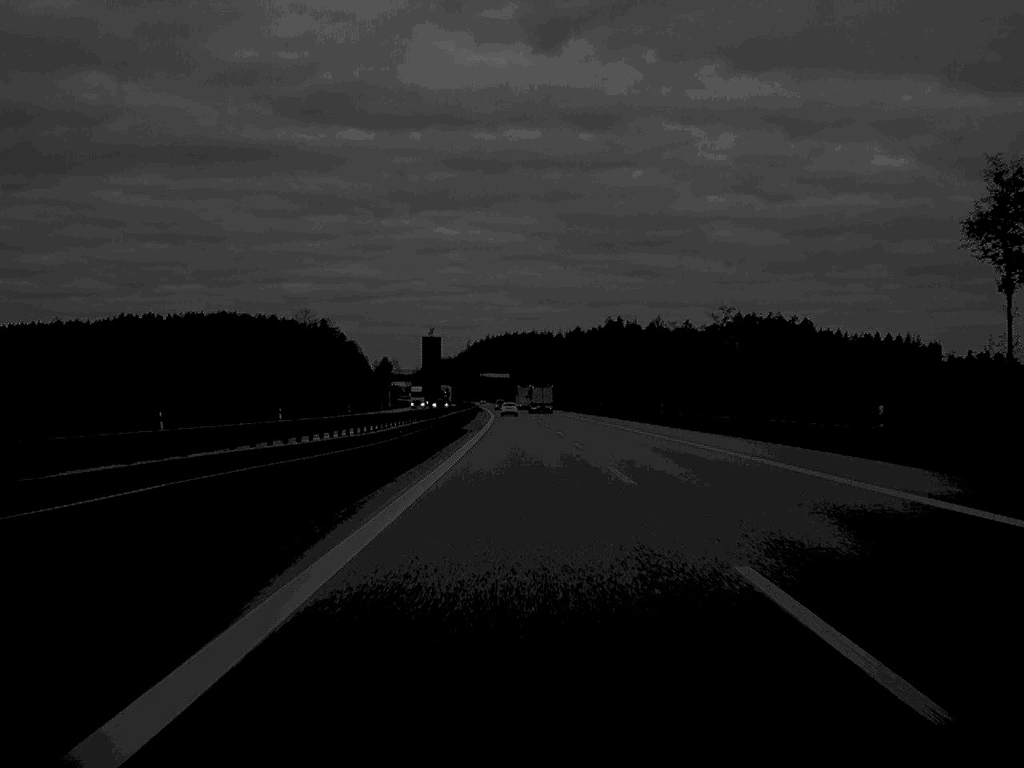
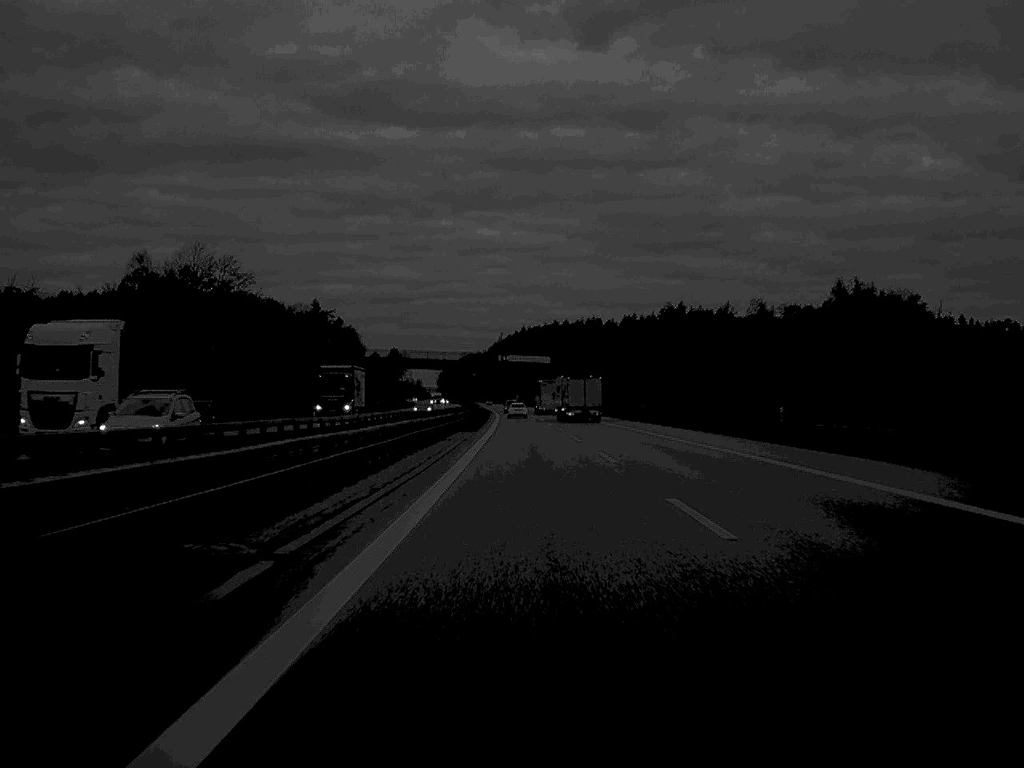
(-2.0, +134.5) m; -2°
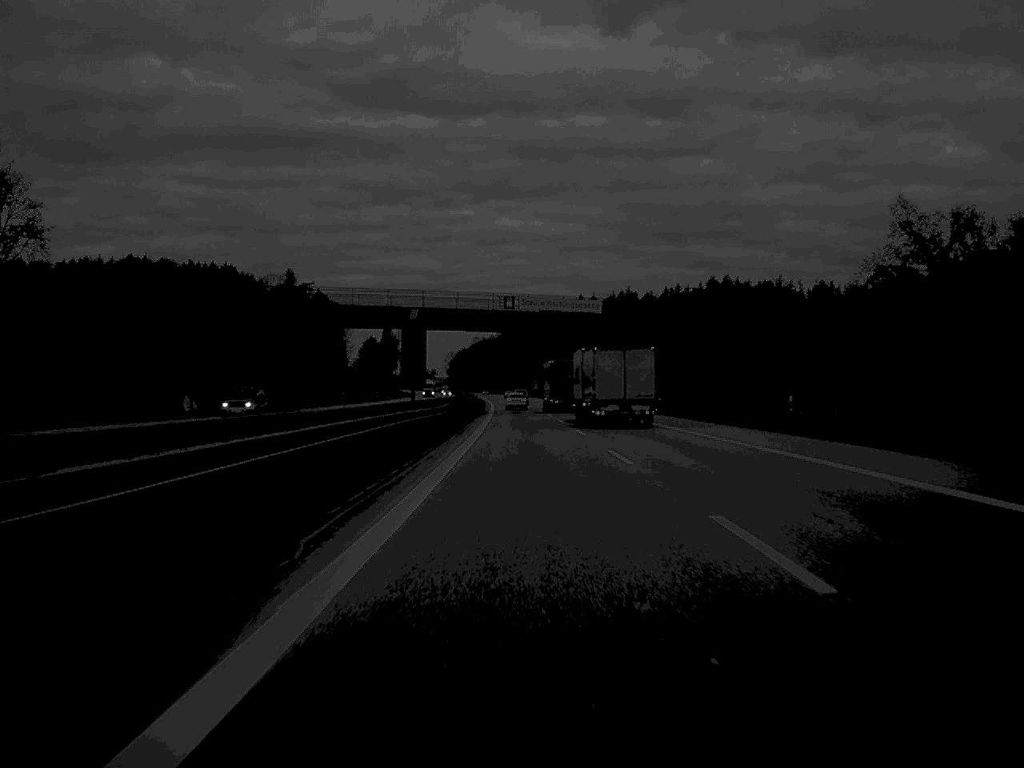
(-0.7, +94.3) m; -1°
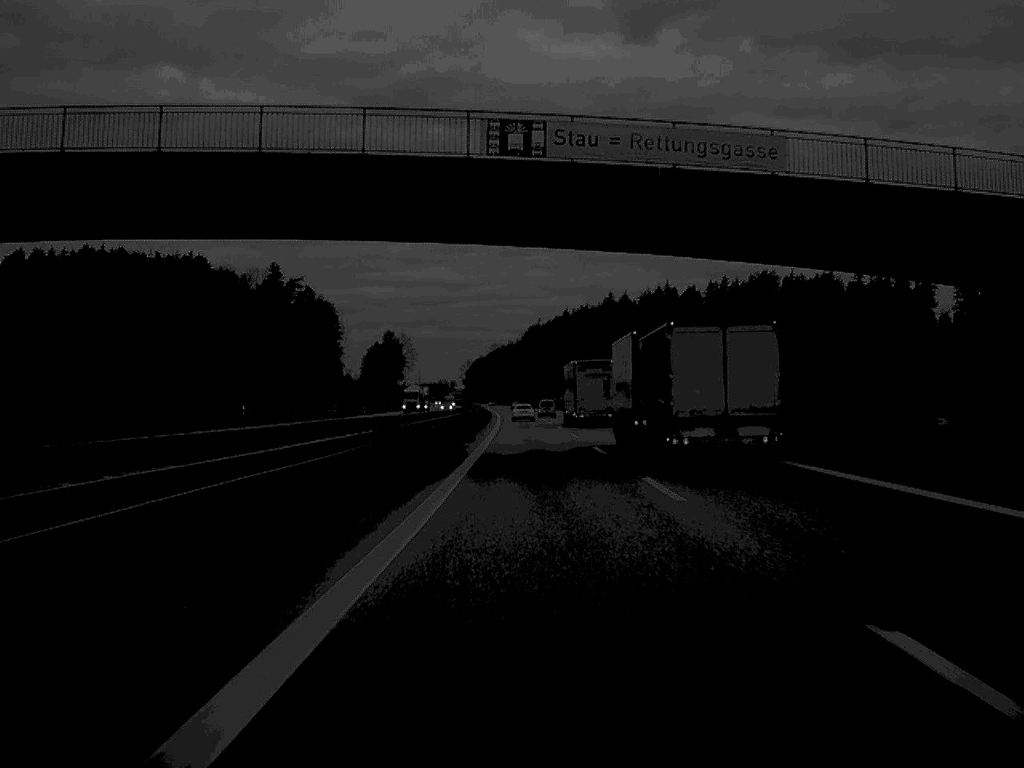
(-0.5, +60.7) m; -1°
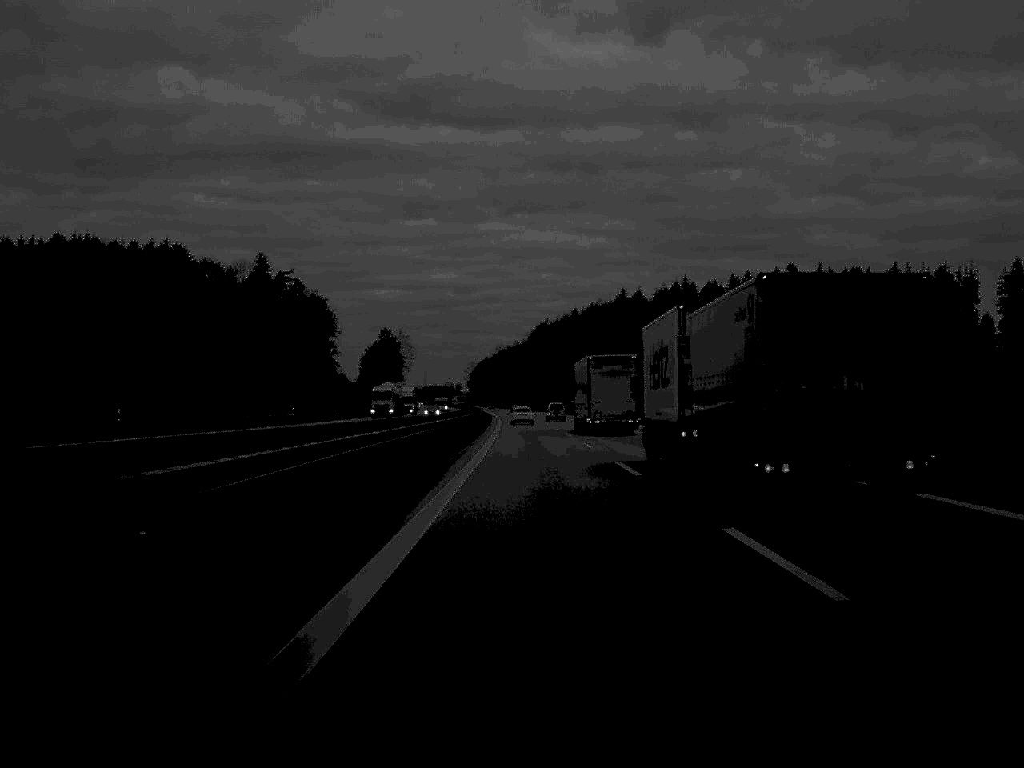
(-0.1, +28.4) m; 0°
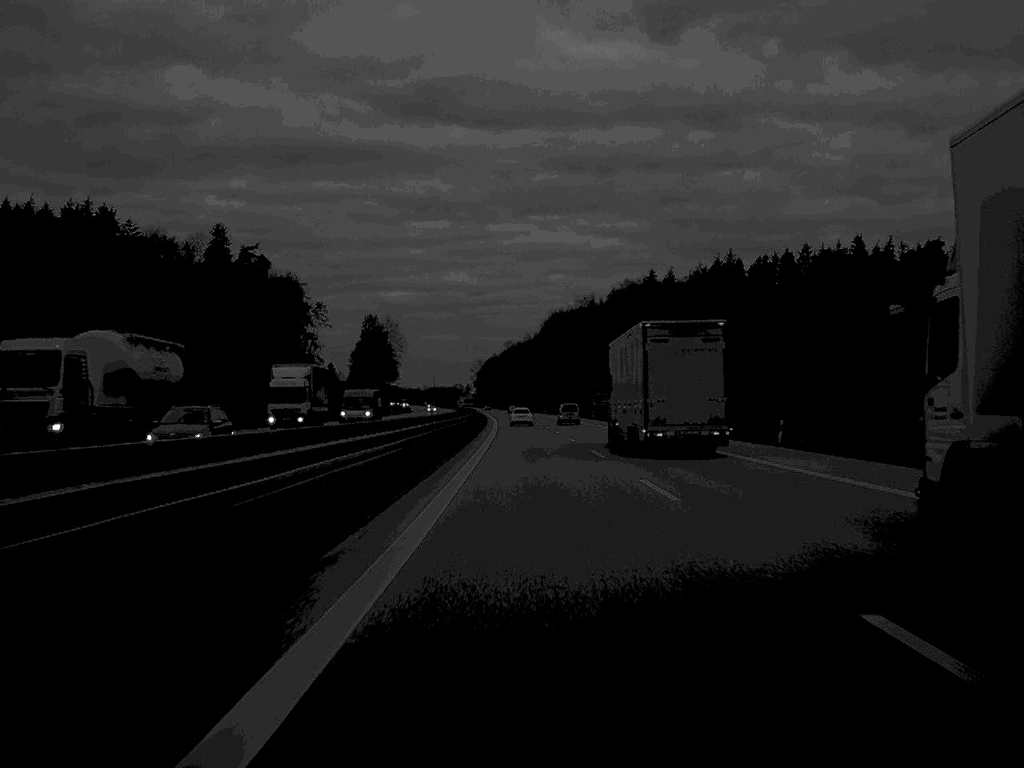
(-0.3, +60.7) m; -1°
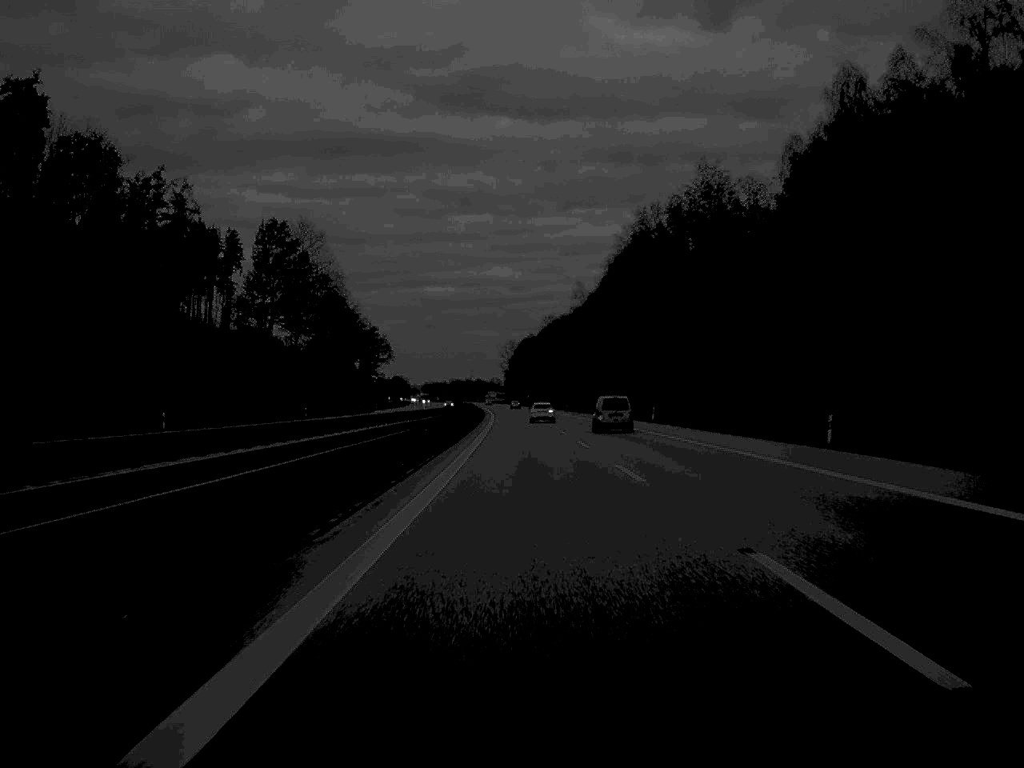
(-2.5, +158.0) m; -2°
